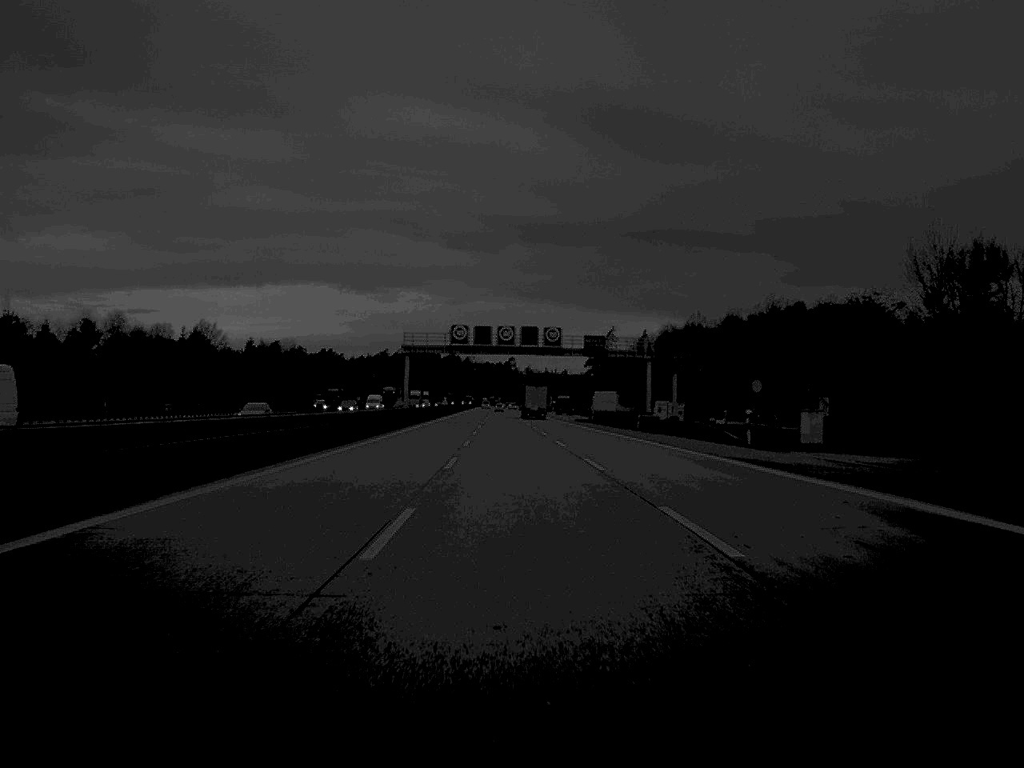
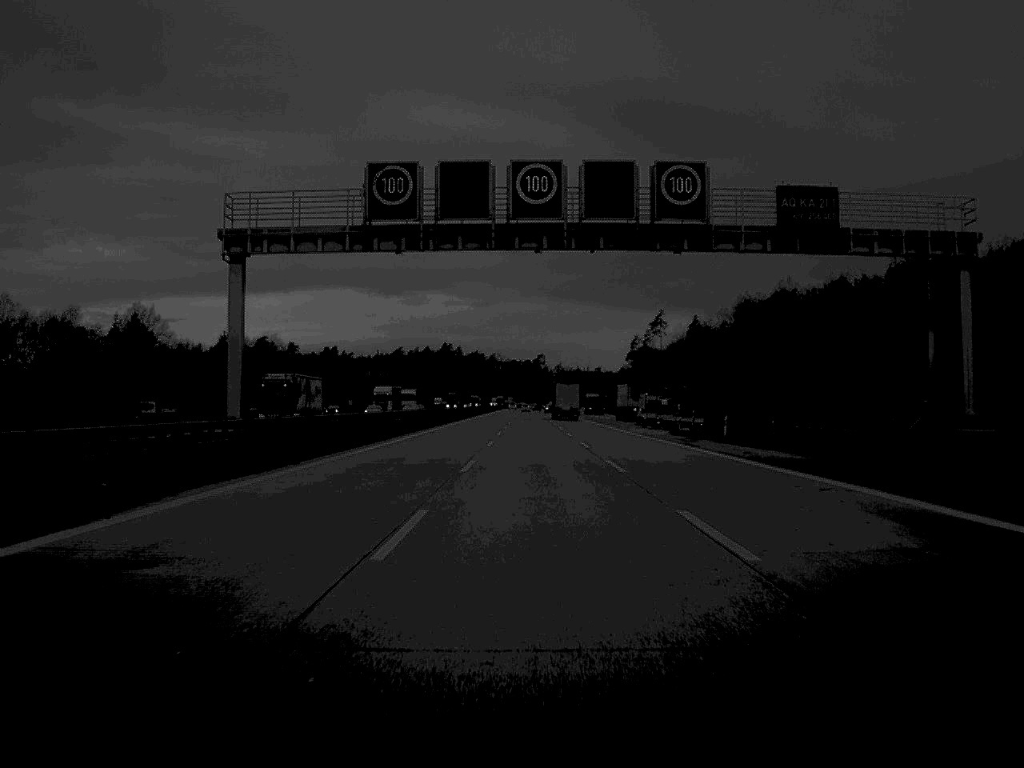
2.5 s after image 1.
(-1.2, +71.7) m; -1°
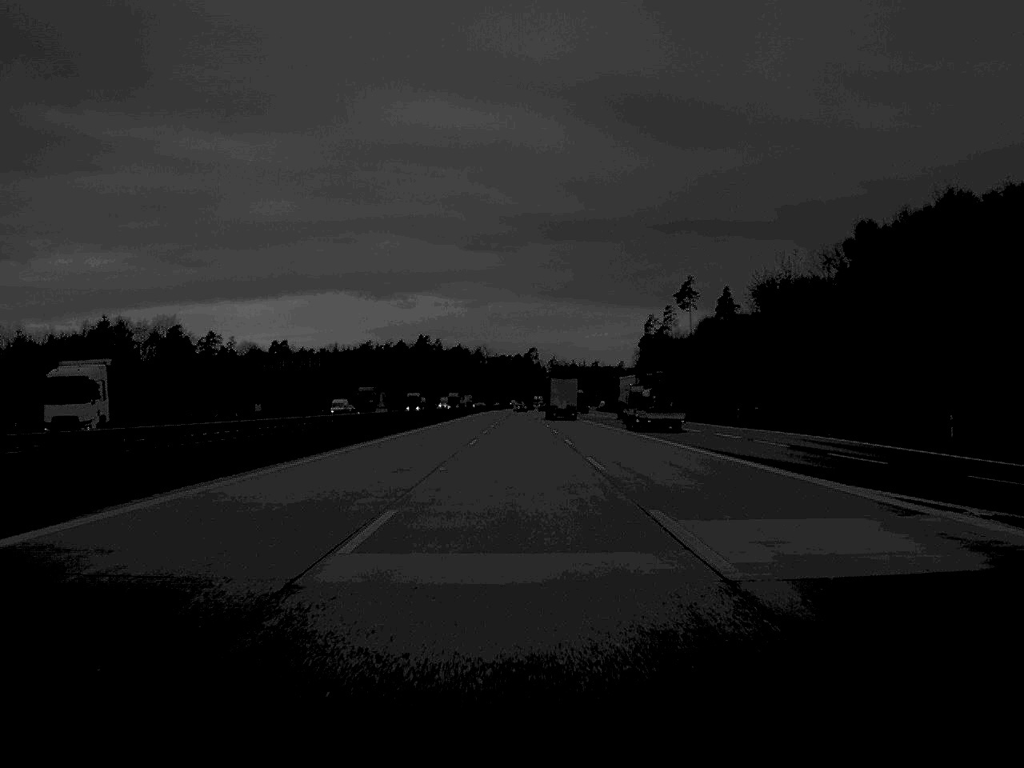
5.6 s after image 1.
(+0.4, +89.4) m; 0°
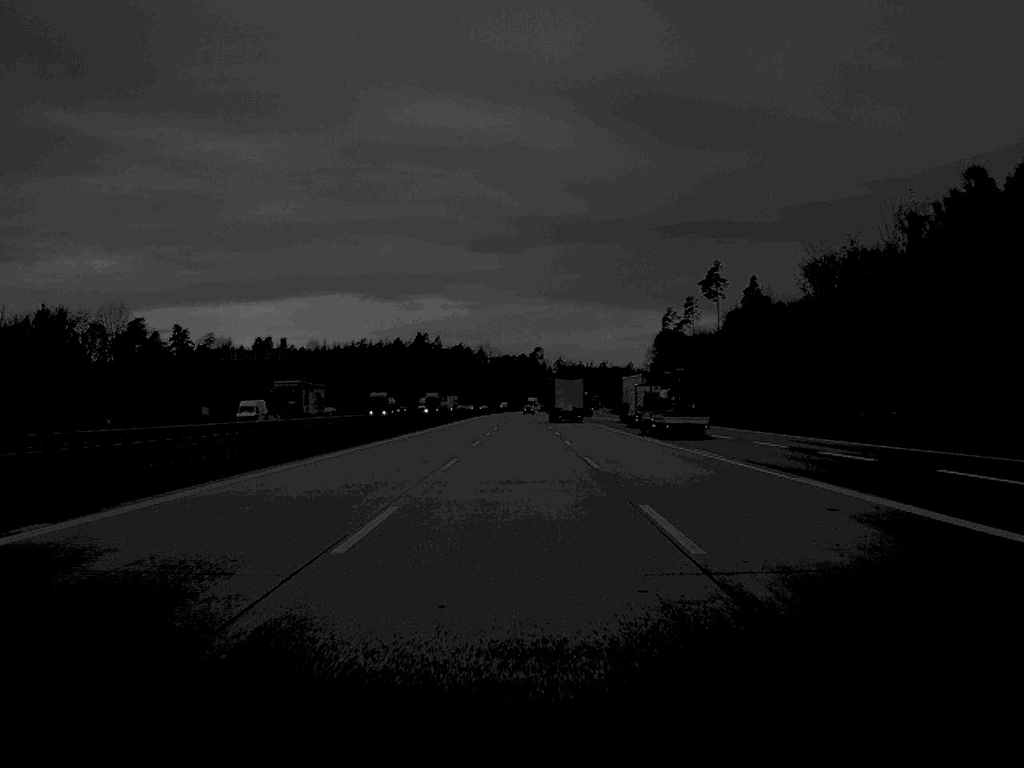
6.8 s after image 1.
(-0.1, +34.6) m; 0°
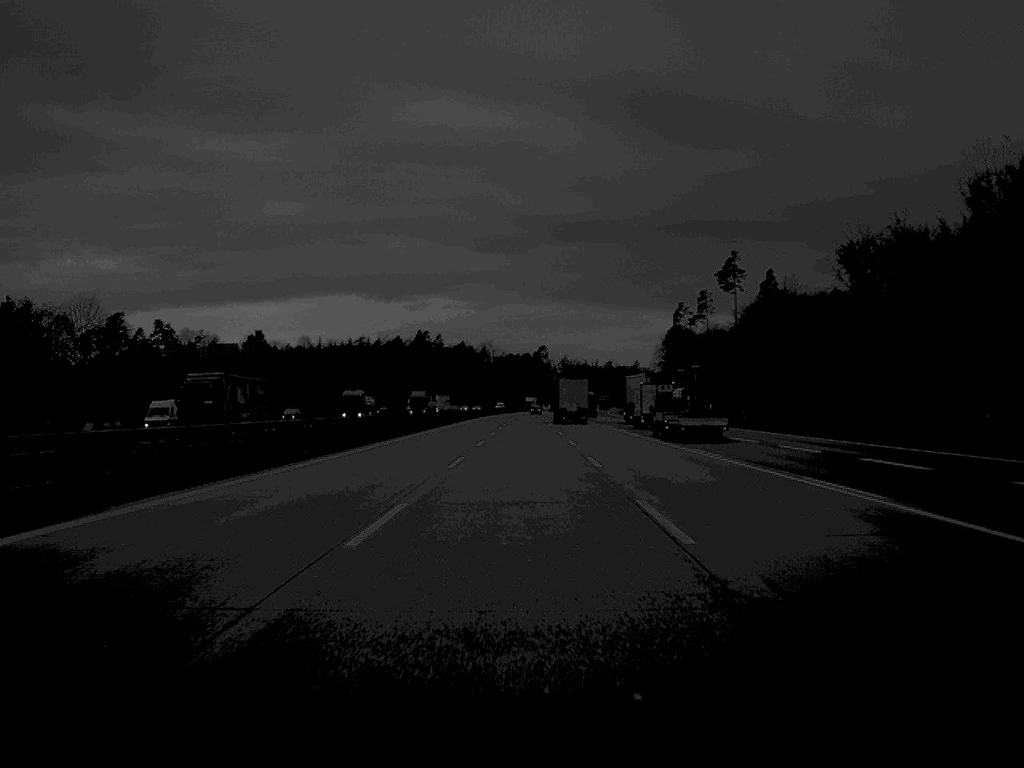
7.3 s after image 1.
(0.0, +16.9) m; 0°
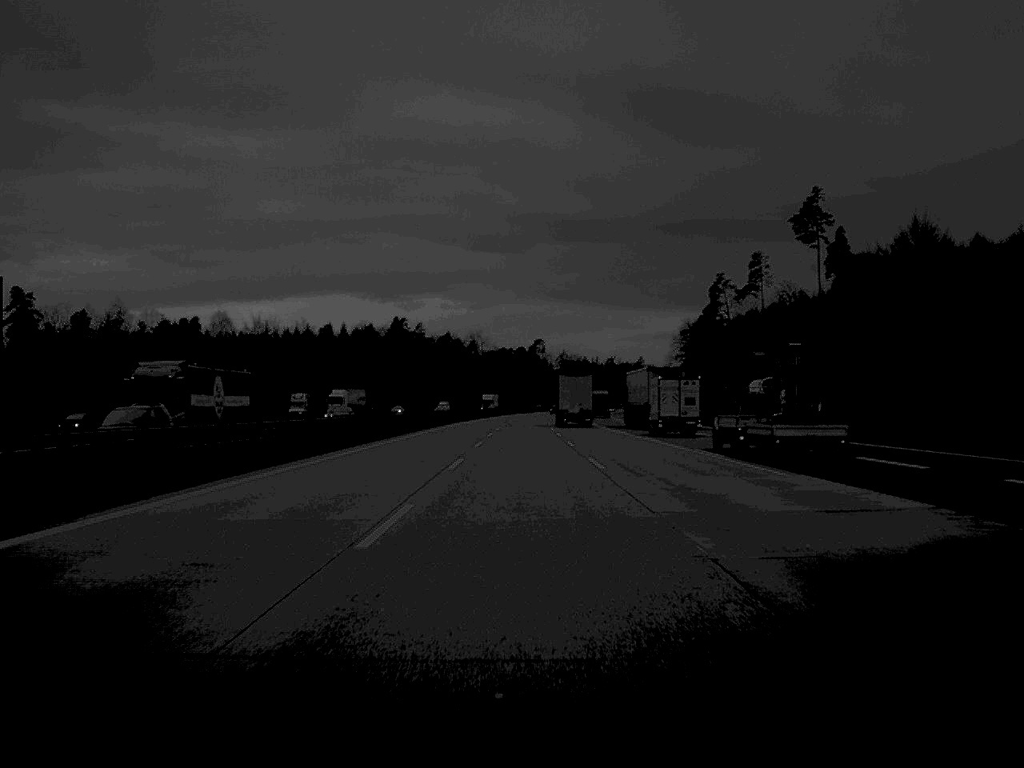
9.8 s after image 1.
(-0.1, +71.7) m; 0°
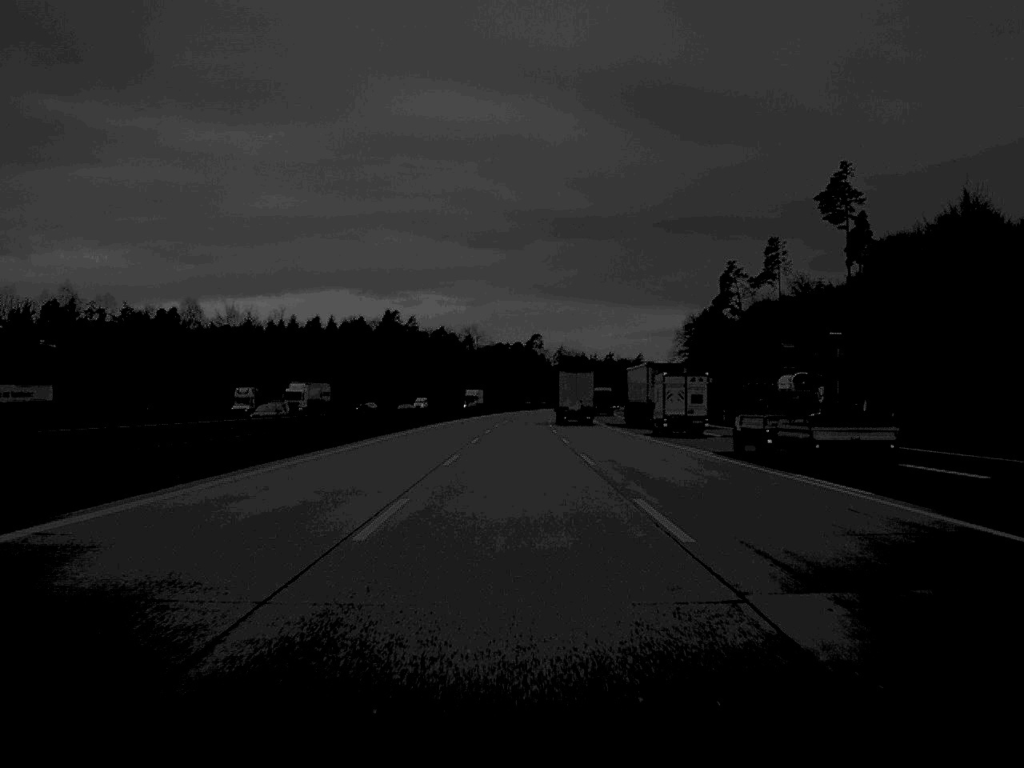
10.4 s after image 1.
(0.0, +16.9) m; 0°
